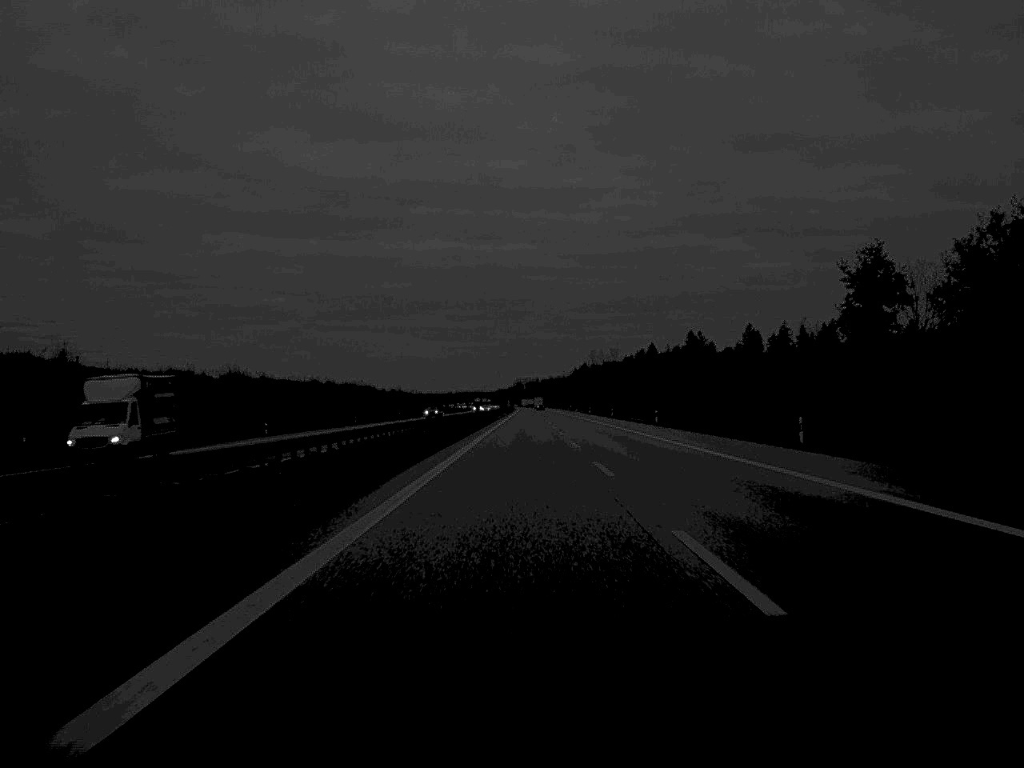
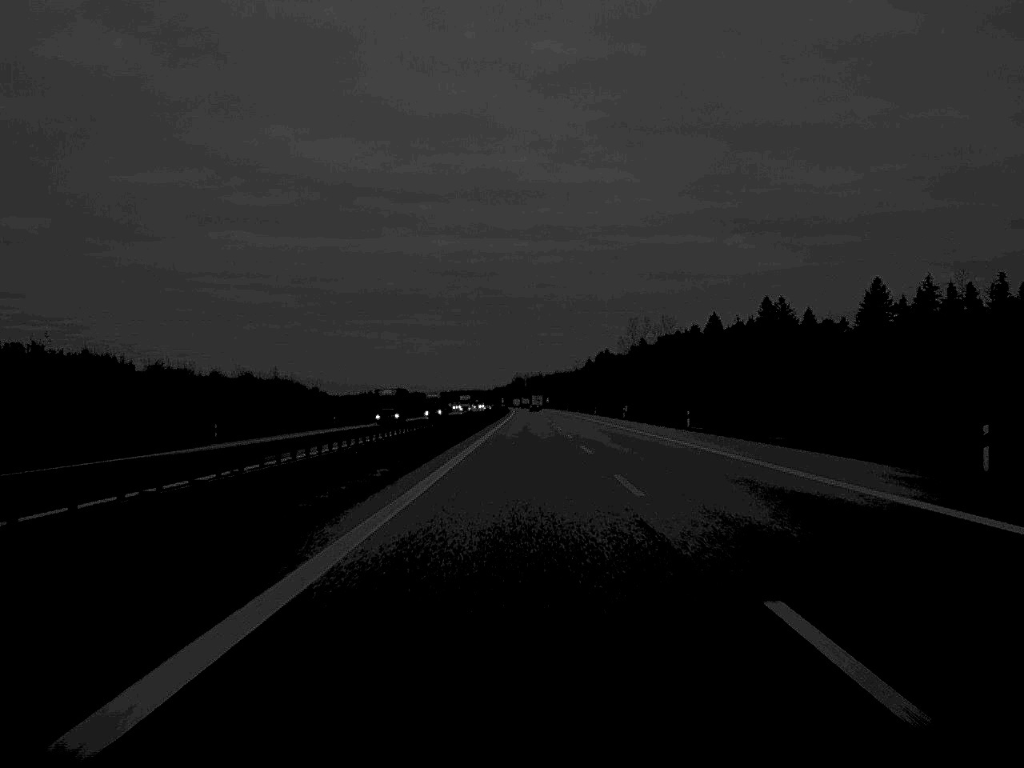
(-0.1, +166.1) m; 0°
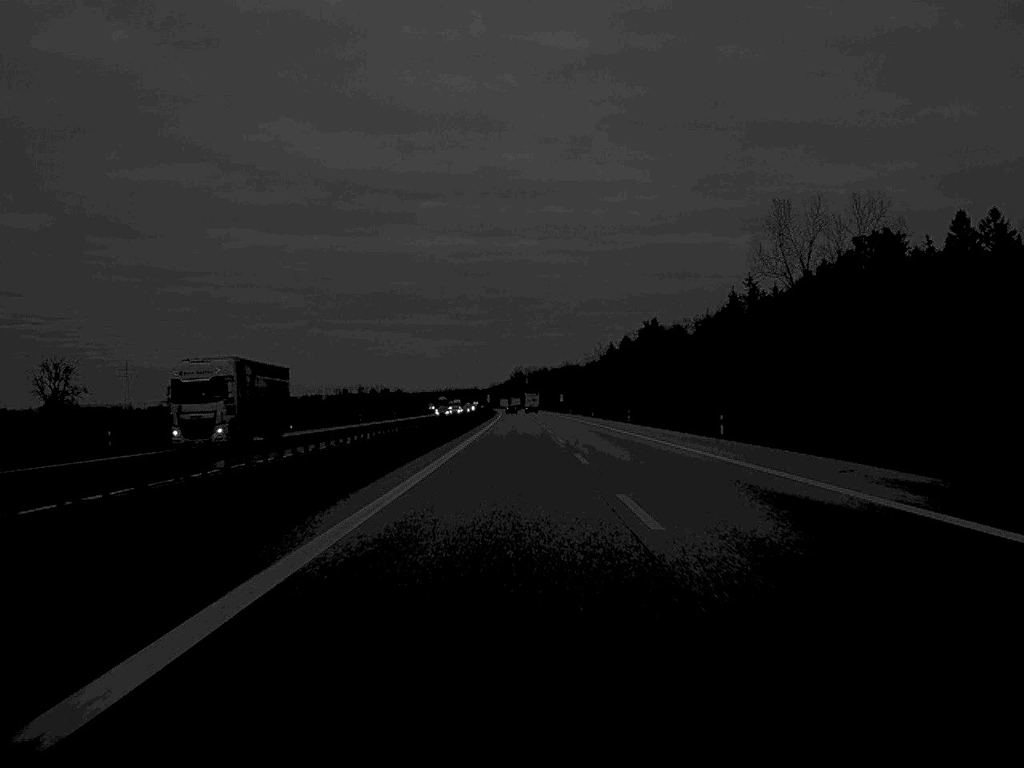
(+0.2, +166.3) m; 0°
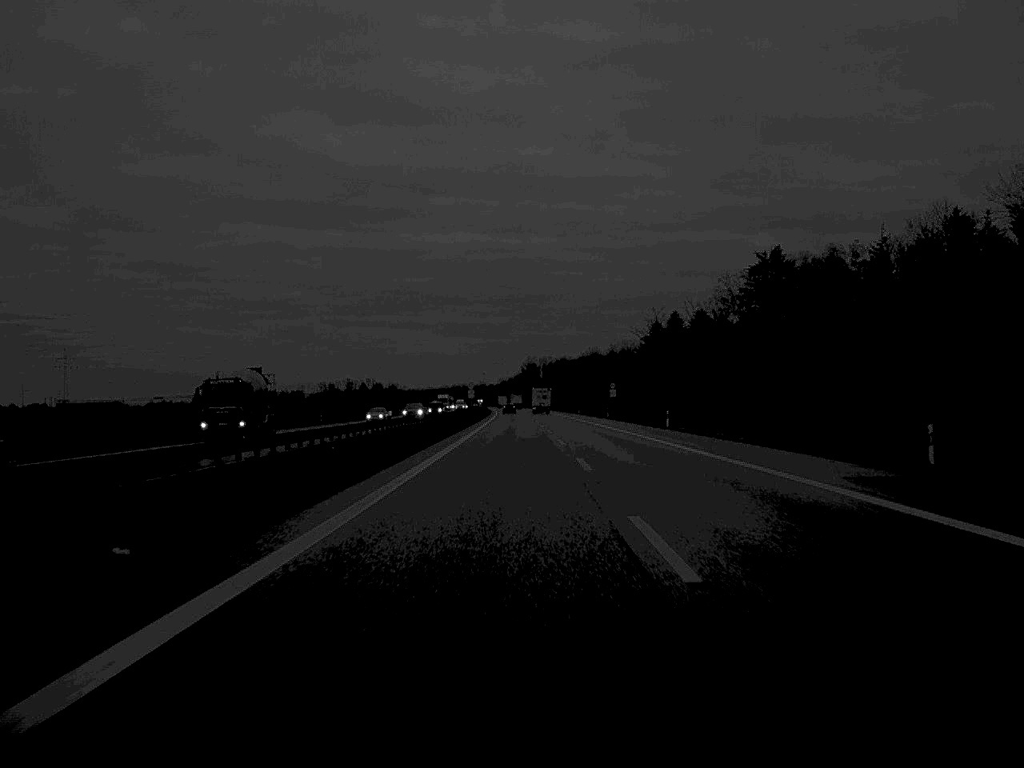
(-0.6, +129.8) m; -1°
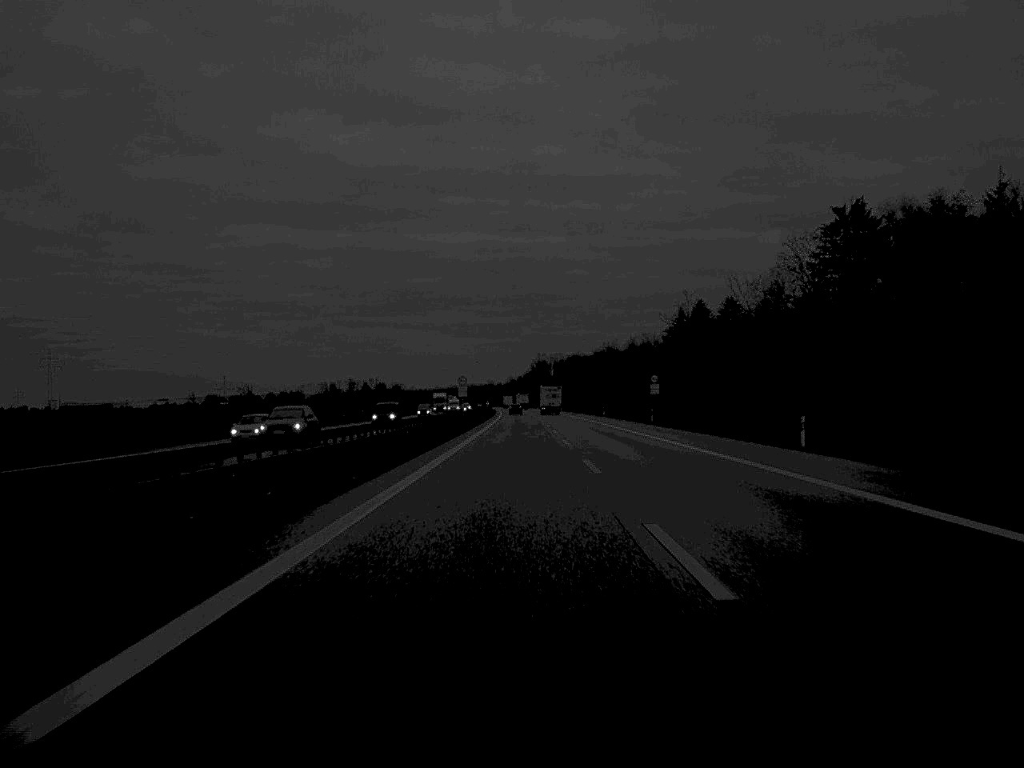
(-0.1, +36.1) m; 0°
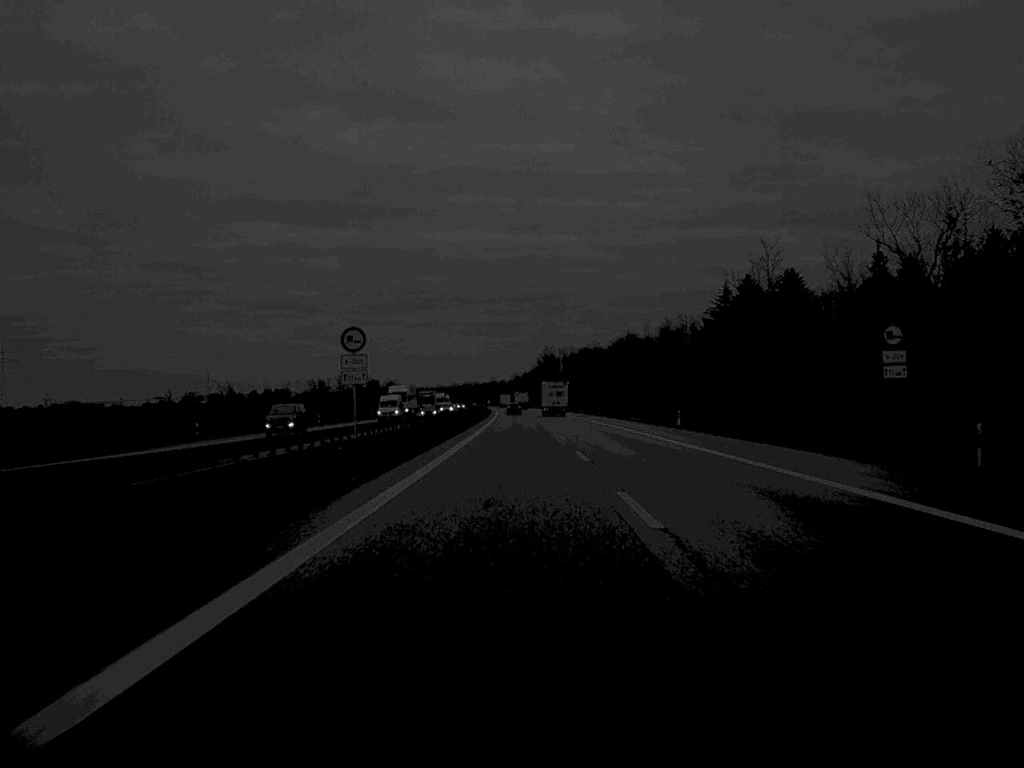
(-0.2, +65.9) m; 0°
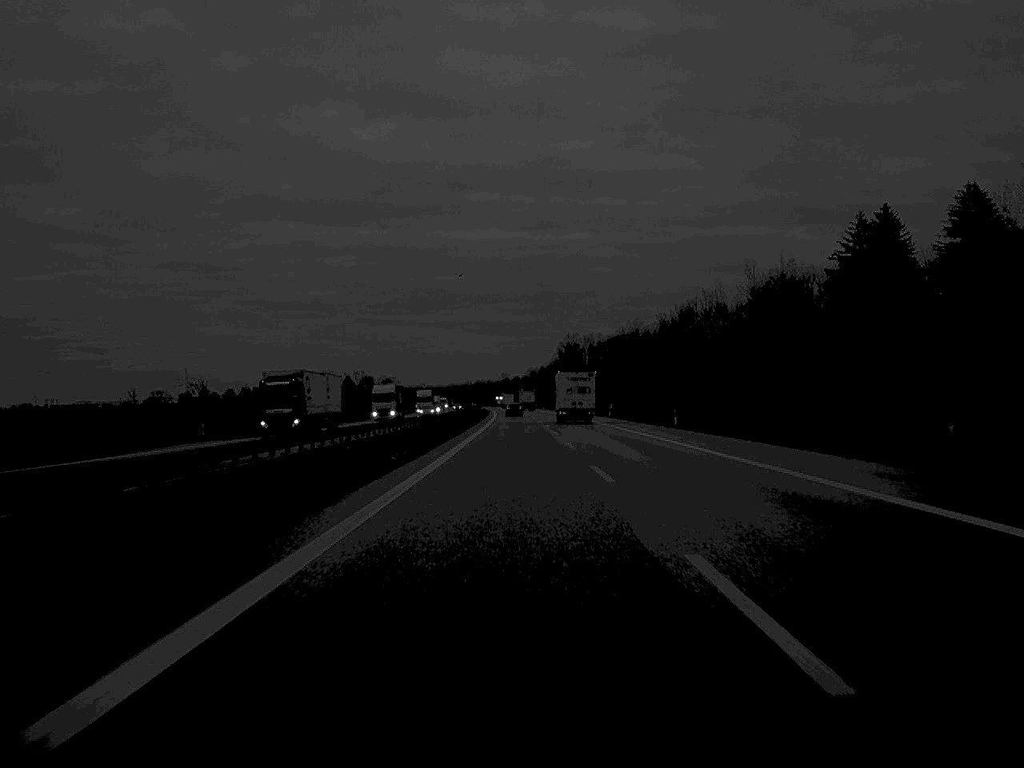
(-0.6, +98.0) m; -1°
